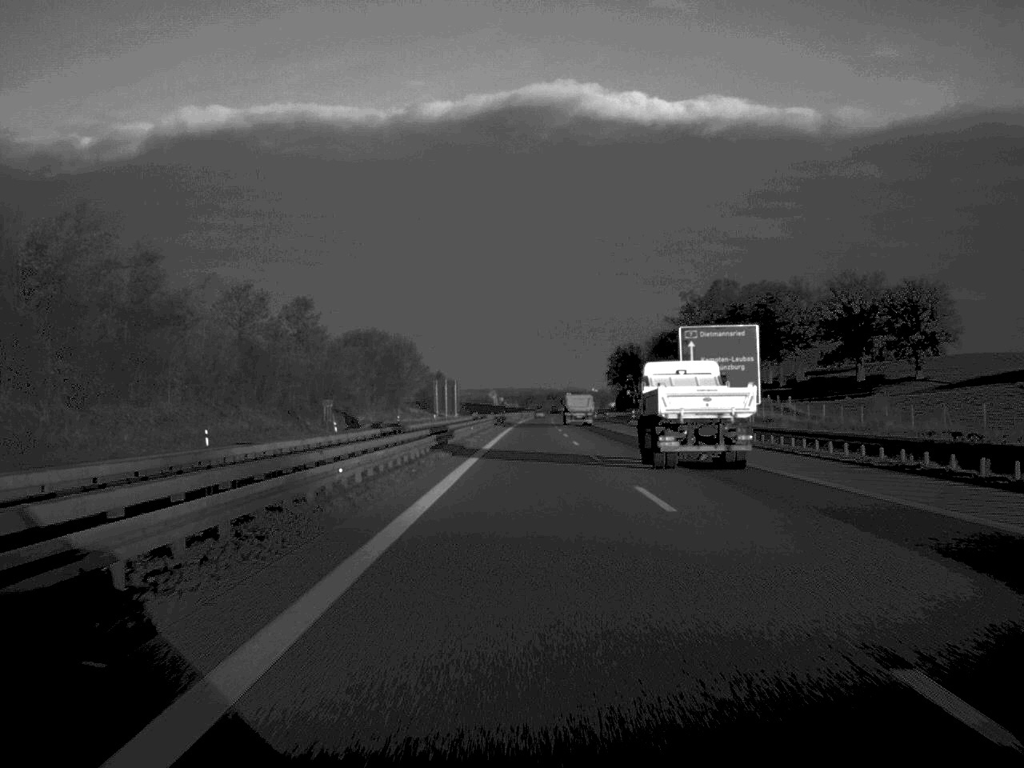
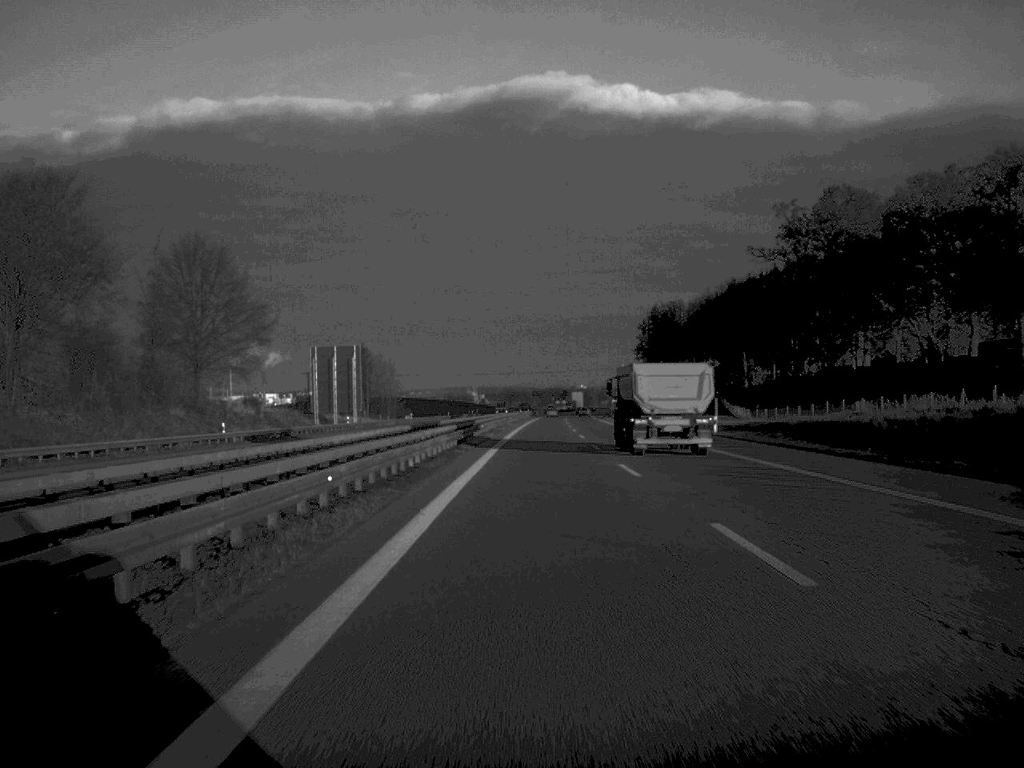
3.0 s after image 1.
(+0.6, +152.0) m; +1°
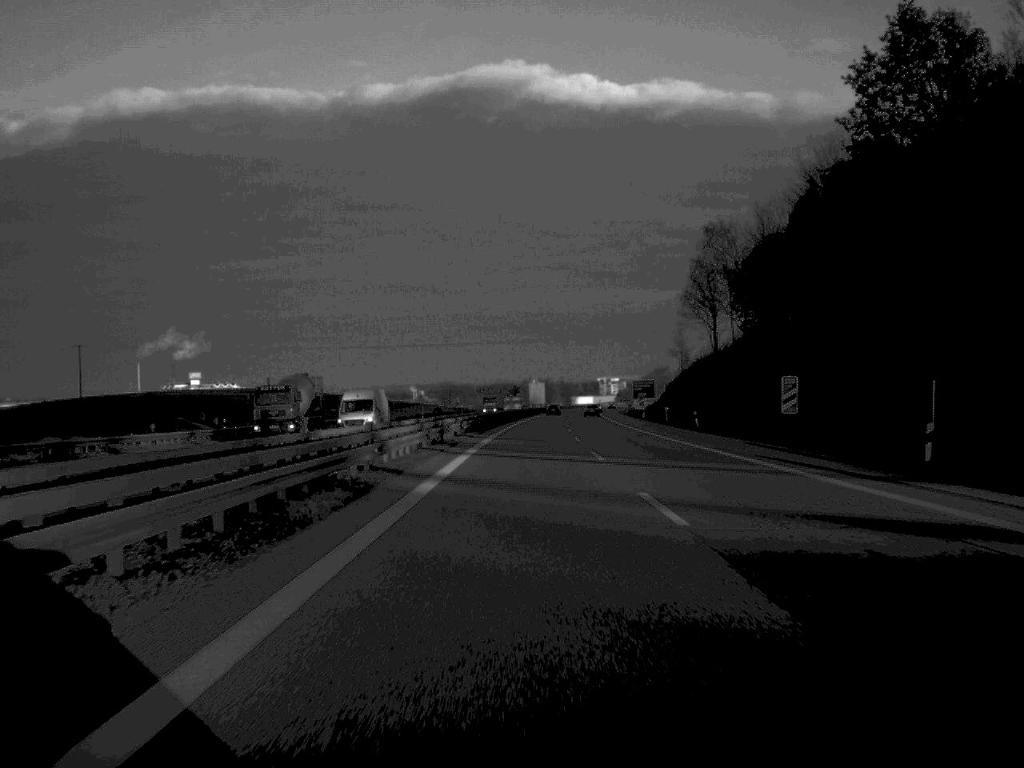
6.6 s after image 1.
(+4.0, +191.2) m; +2°
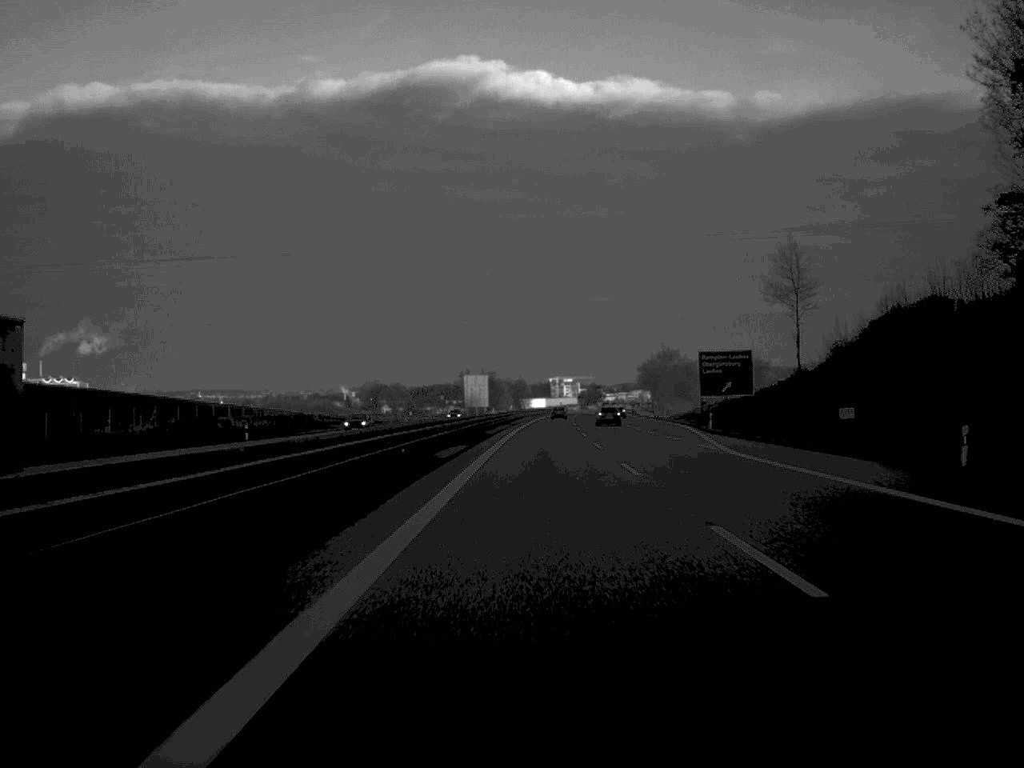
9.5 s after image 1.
(+2.8, +150.2) m; +2°
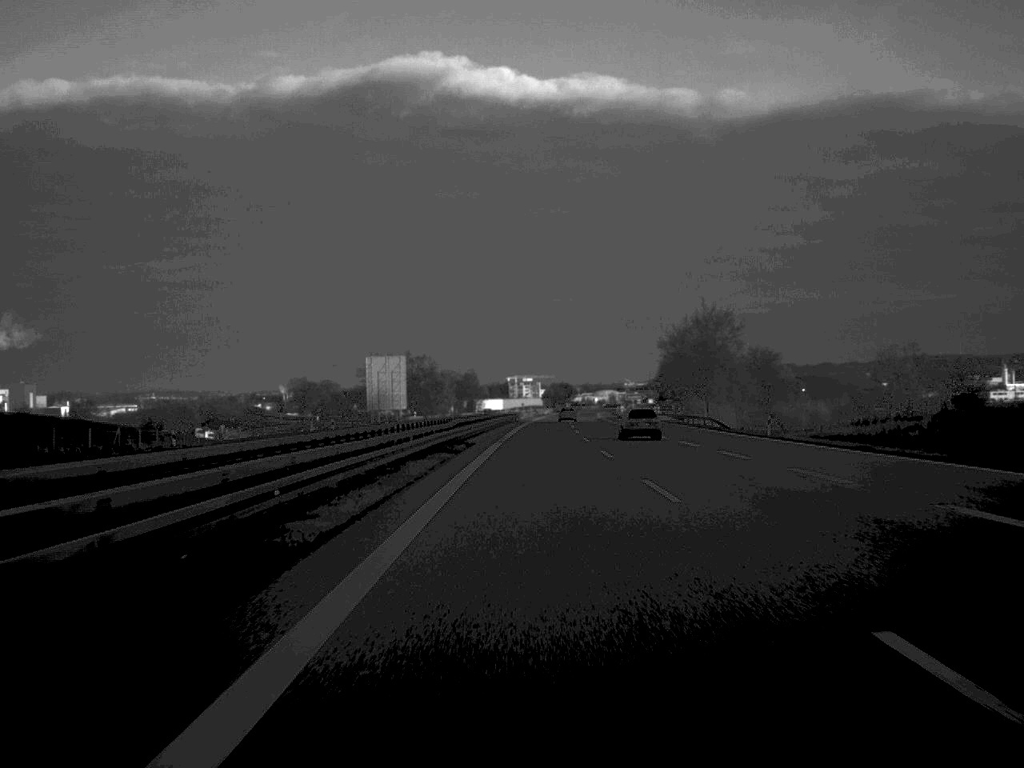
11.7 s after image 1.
(+1.9, +115.9) m; +2°
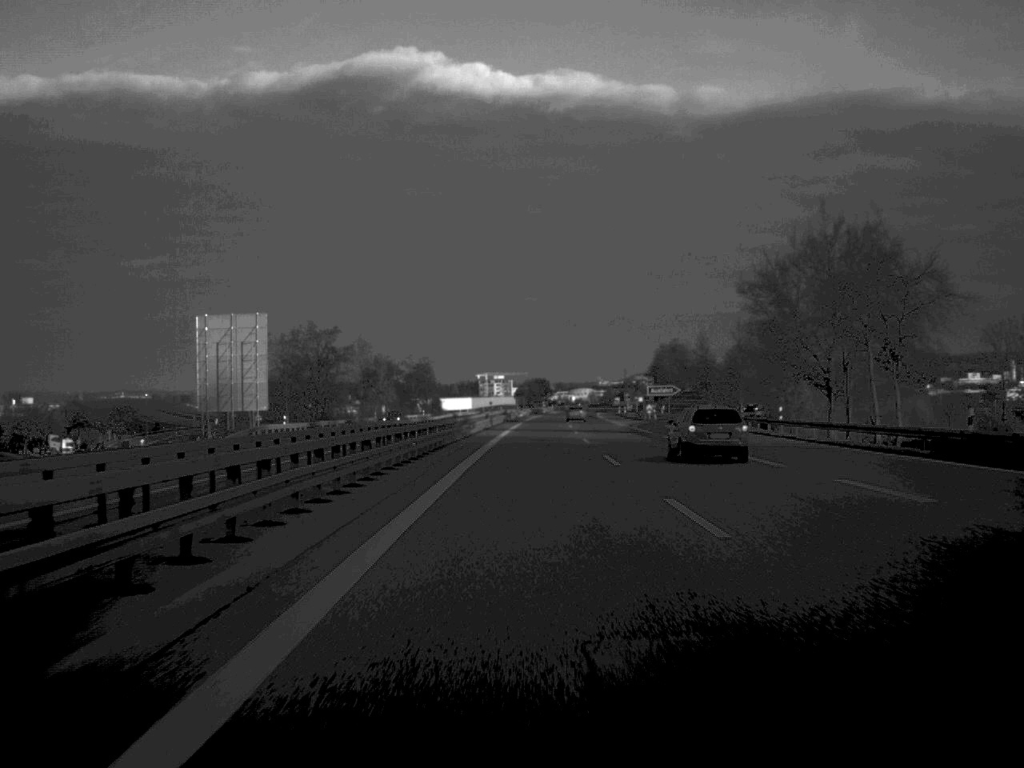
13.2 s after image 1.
(+0.8, +77.6) m; +1°
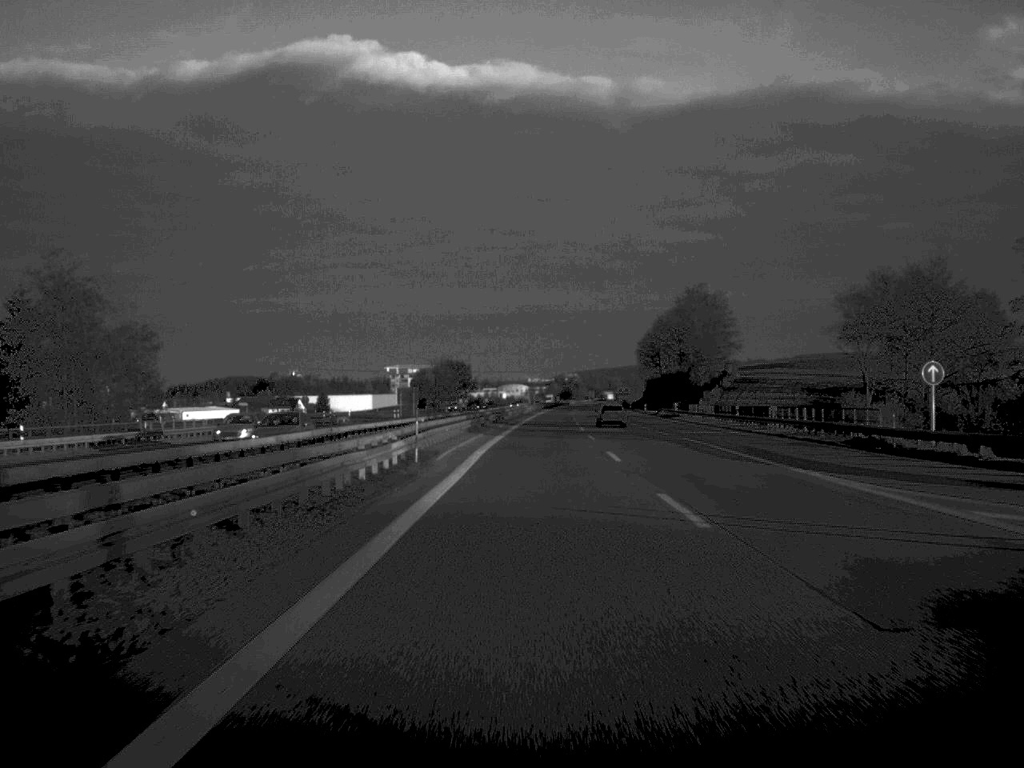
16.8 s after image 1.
(+4.7, +194.5) m; +3°
